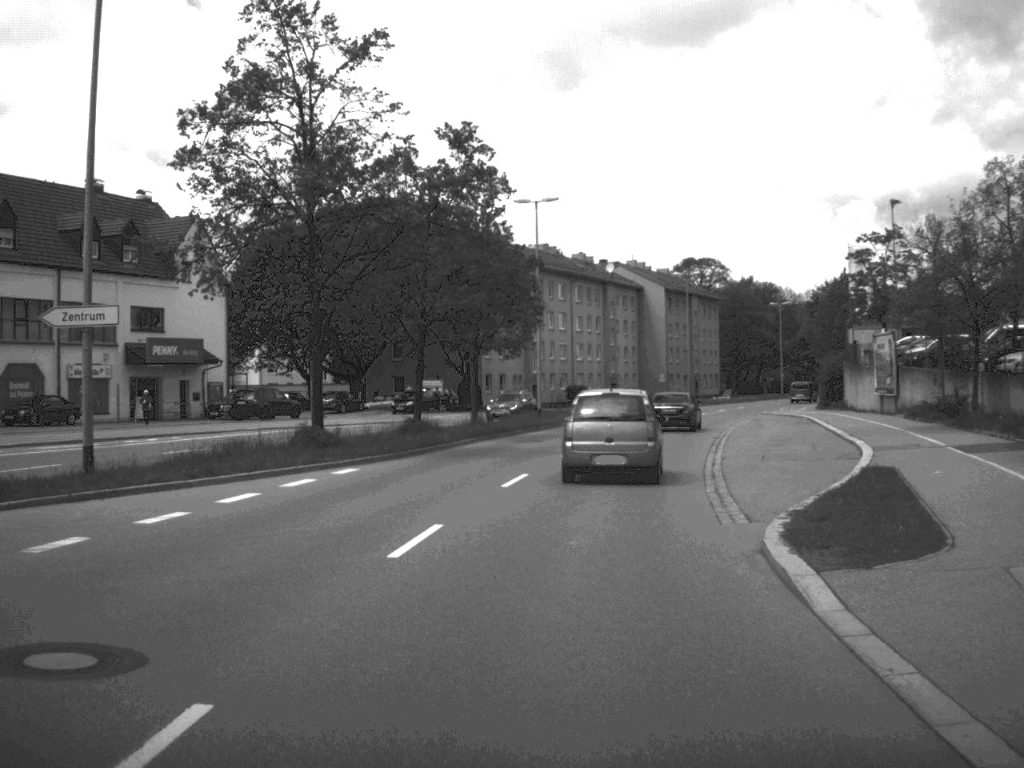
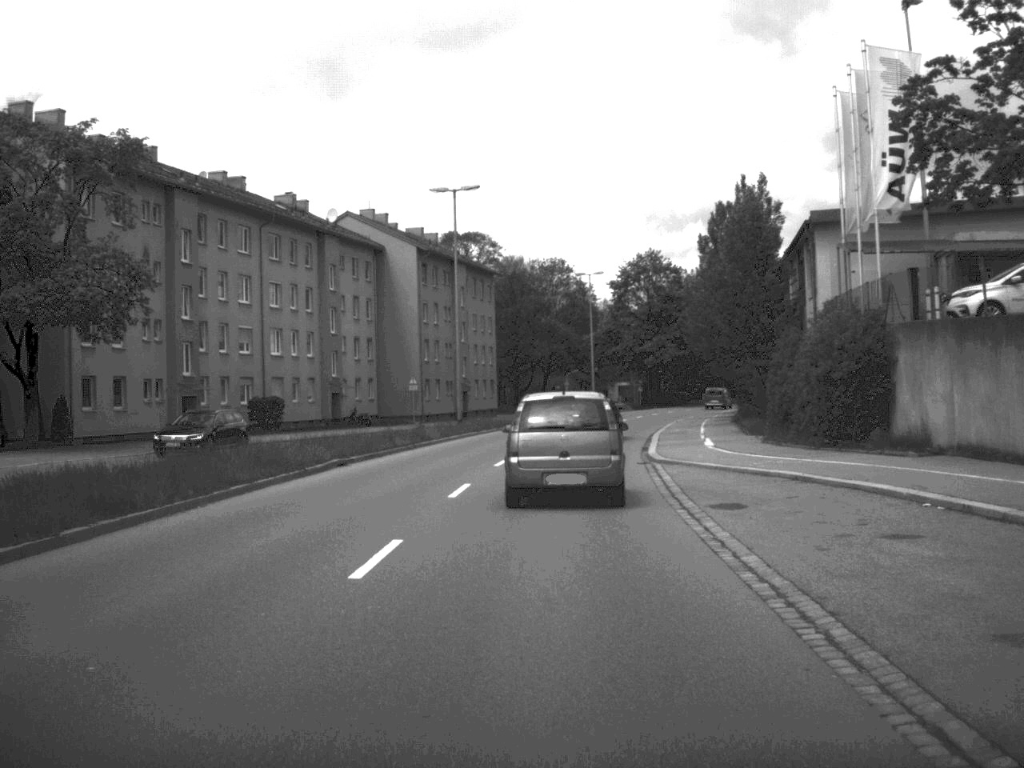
(+4.9, +44.8) m; +11°
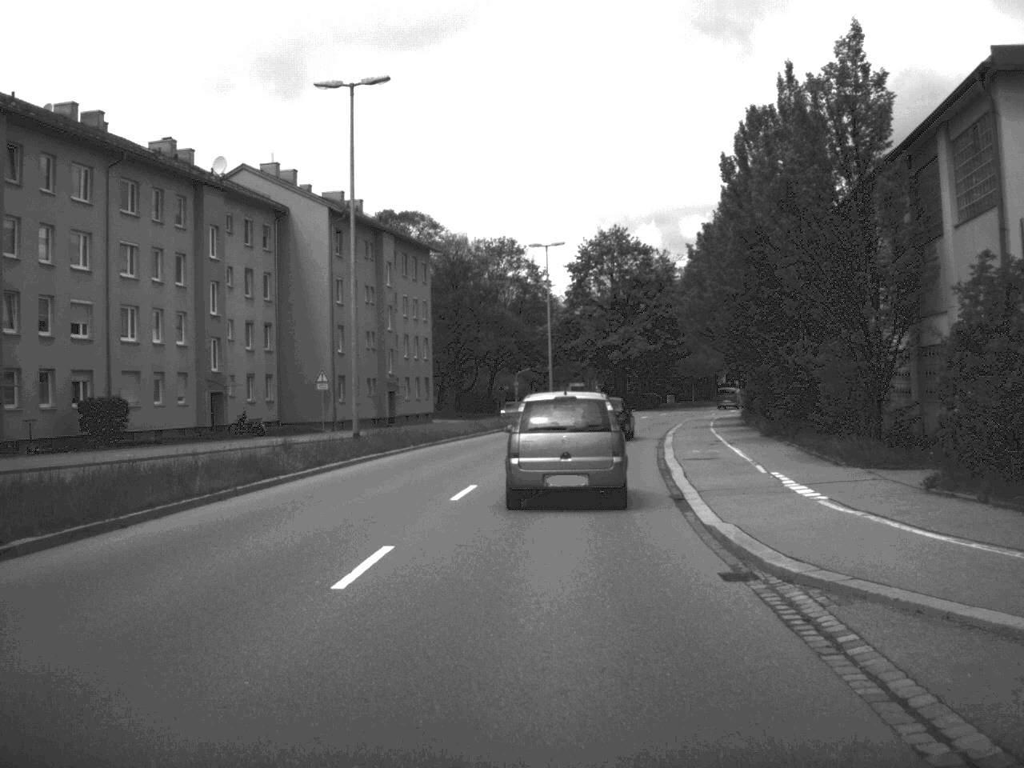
(+0.4, +18.2) m; +2°
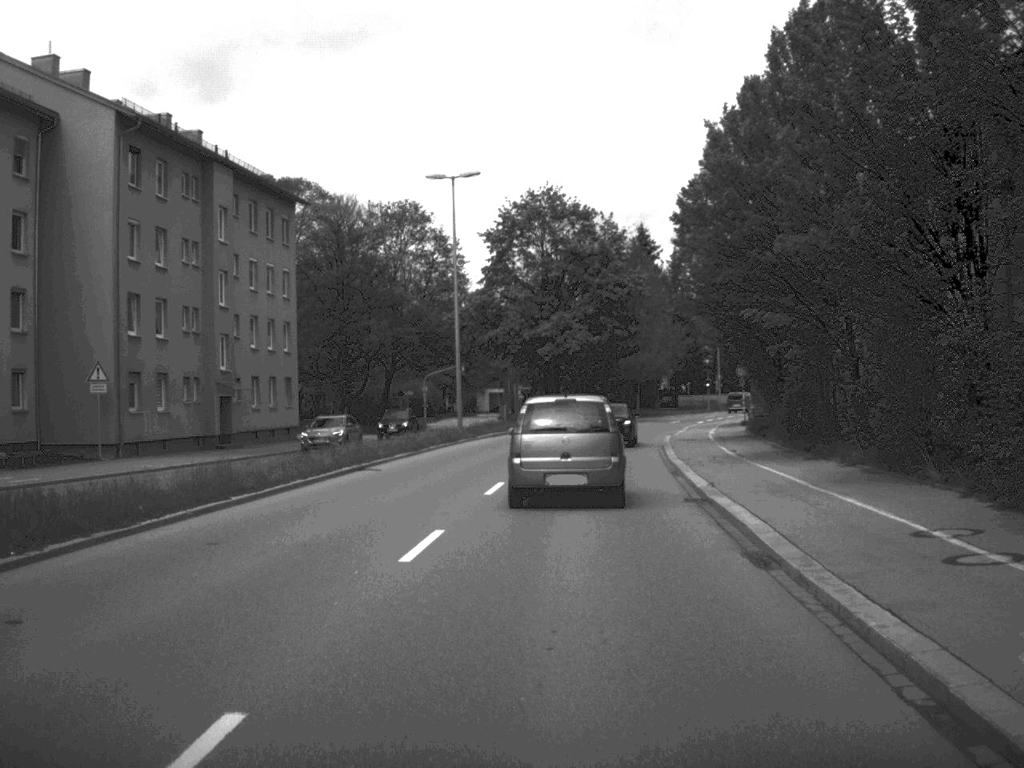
(+0.7, +24.7) m; +4°
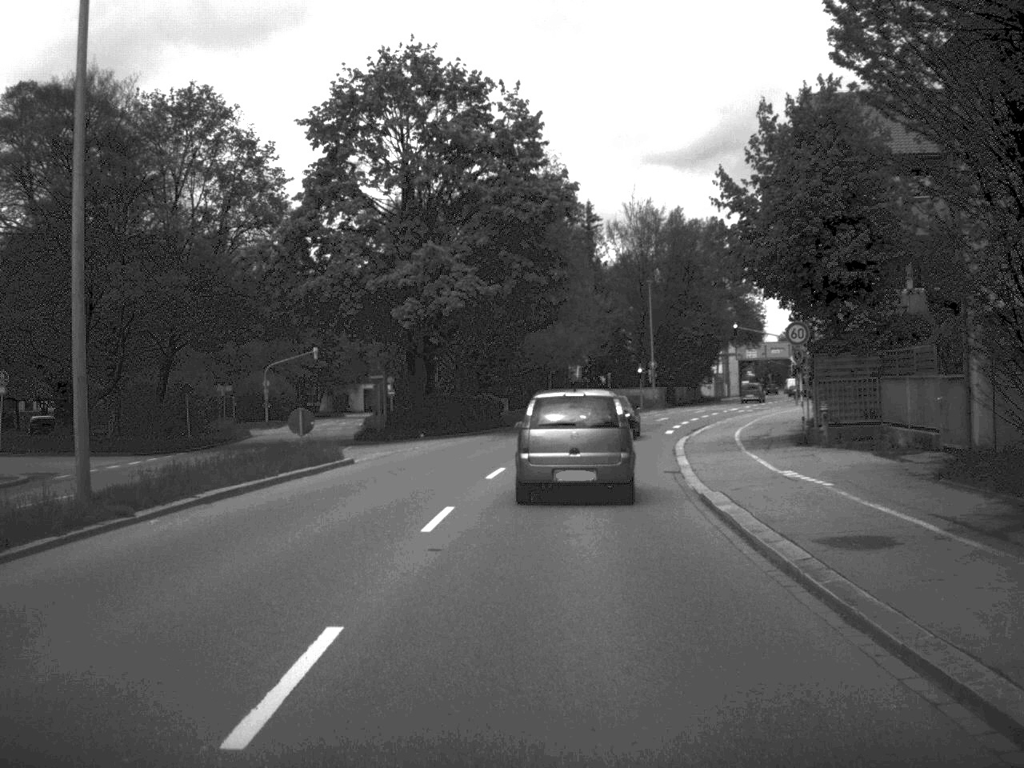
(+1.4, +33.0) m; +5°
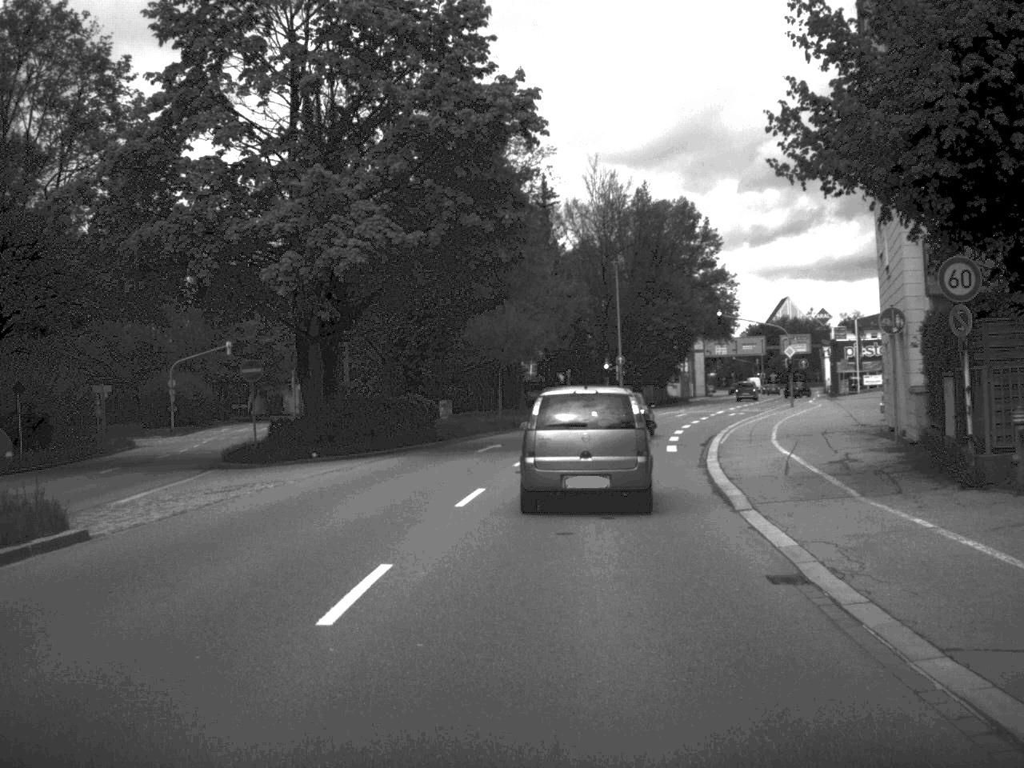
(+0.3, +14.8) m; +2°
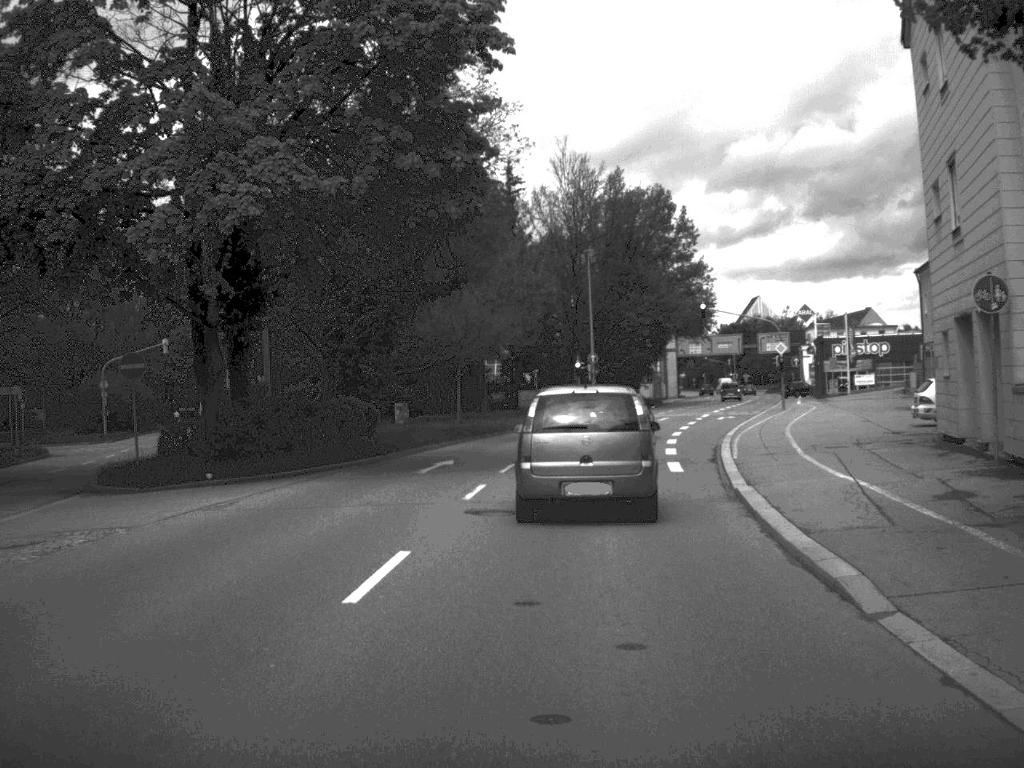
(+0.1, +7.8) m; +1°
